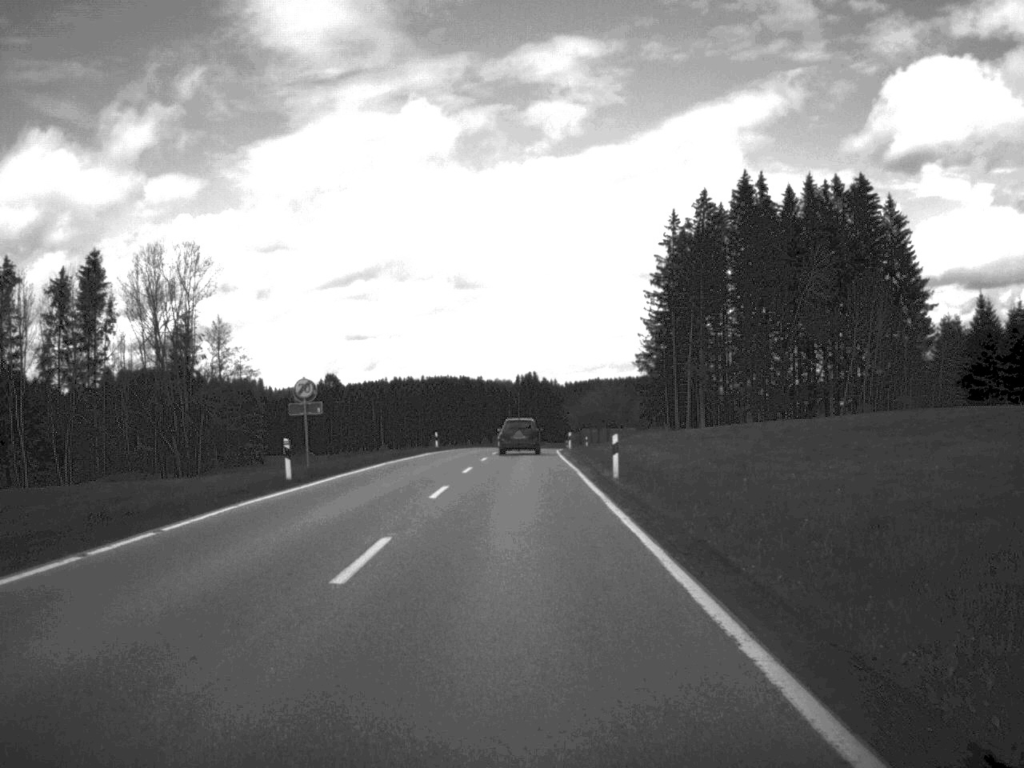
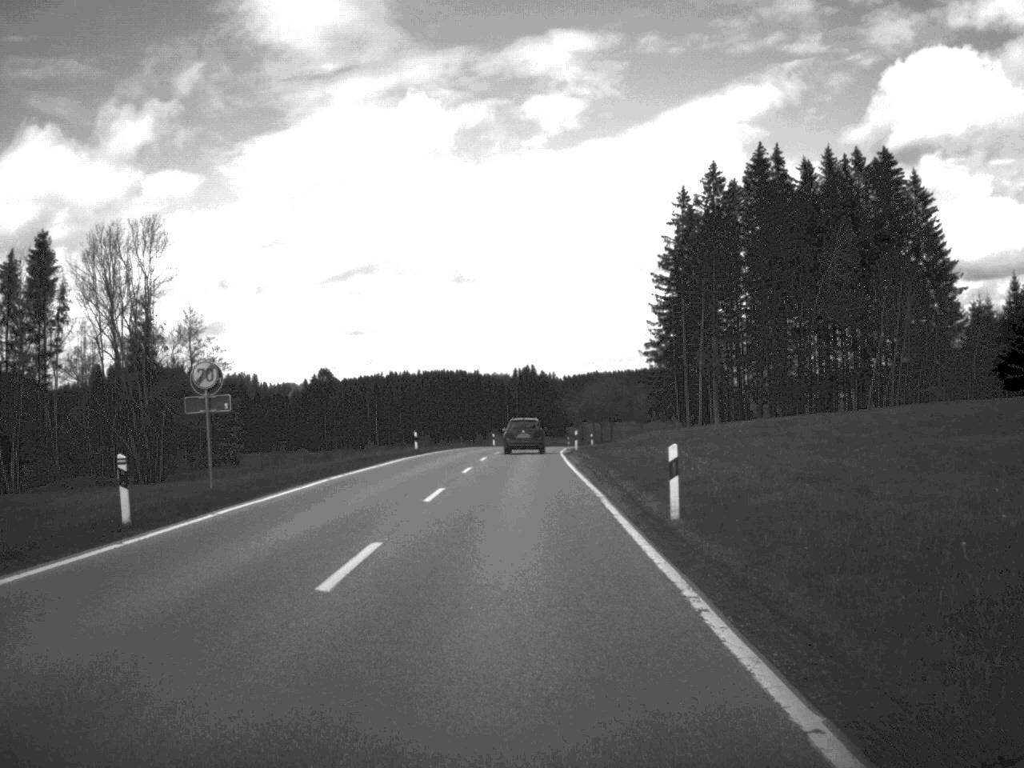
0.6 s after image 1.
(0.0, +12.2) m; 0°
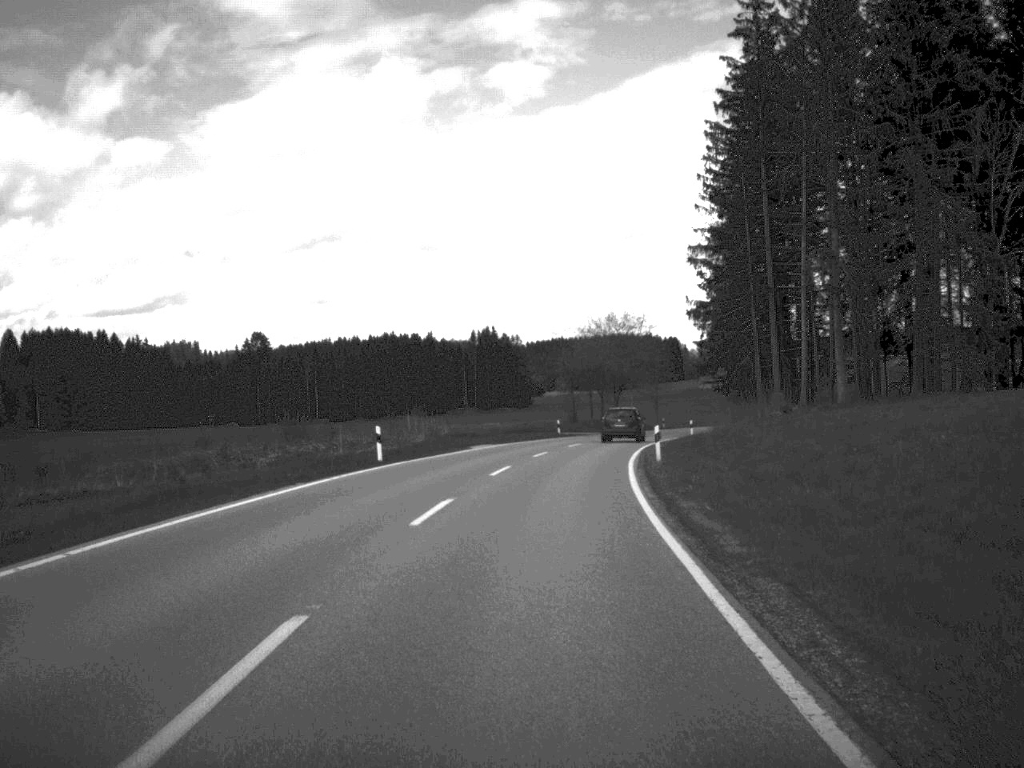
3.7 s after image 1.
(+0.2, +64.6) m; +2°
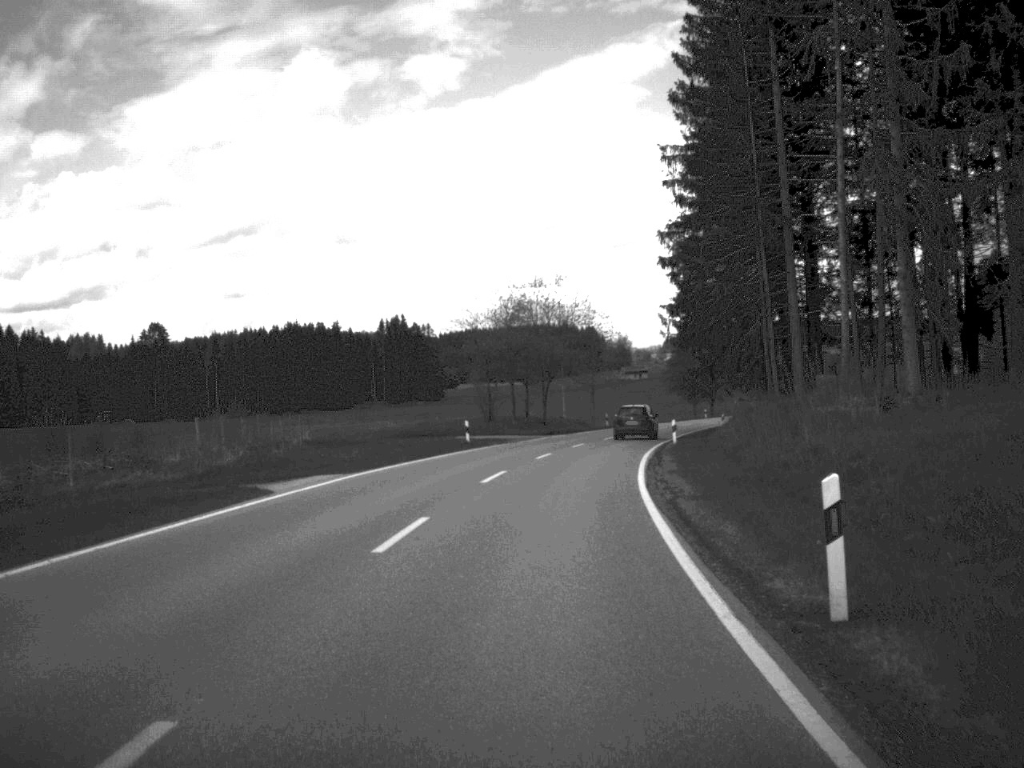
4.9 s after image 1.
(+0.8, +26.5) m; +4°
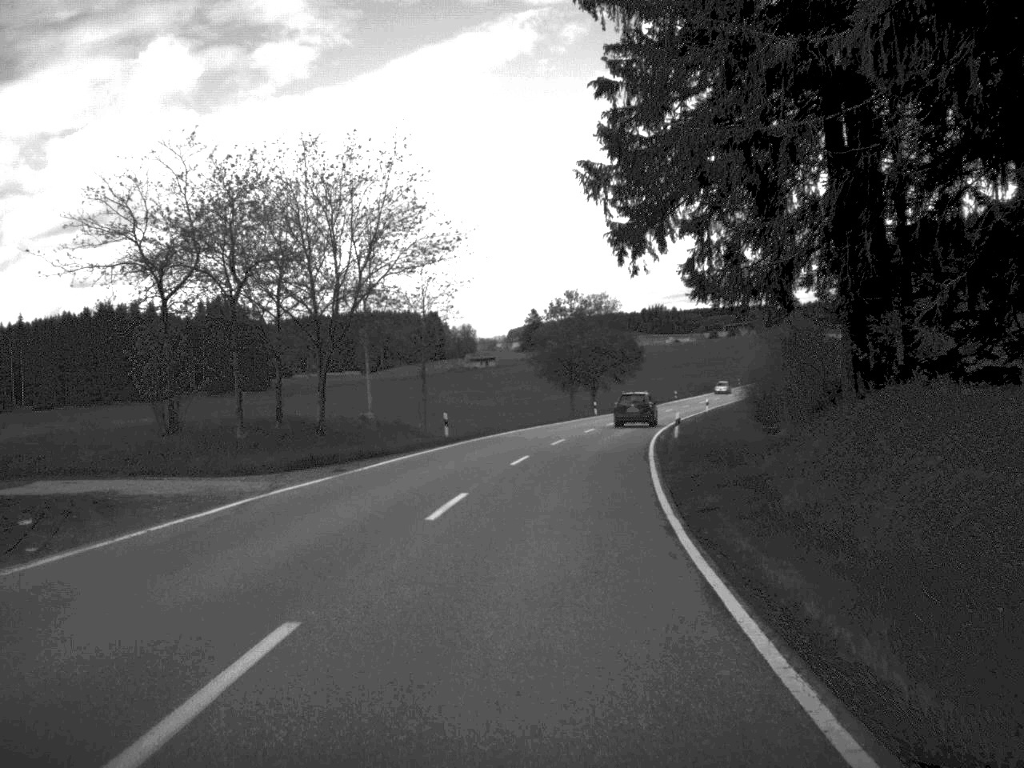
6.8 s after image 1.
(+2.7, +43.2) m; +7°
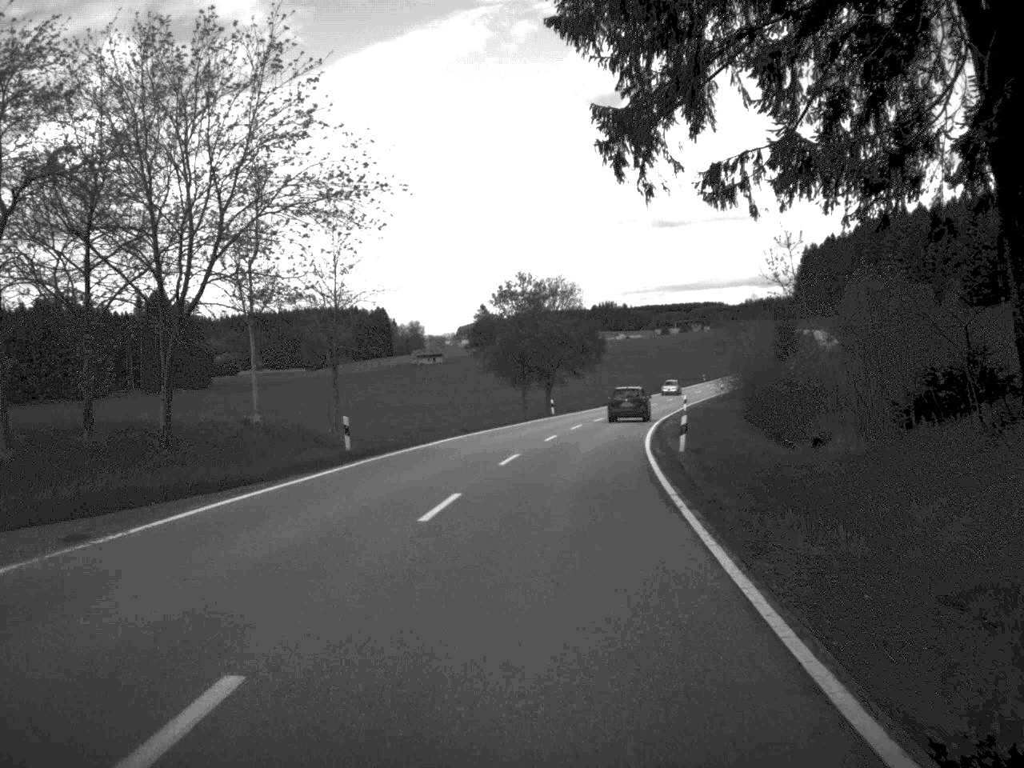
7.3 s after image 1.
(+0.3, +13.7) m; +2°
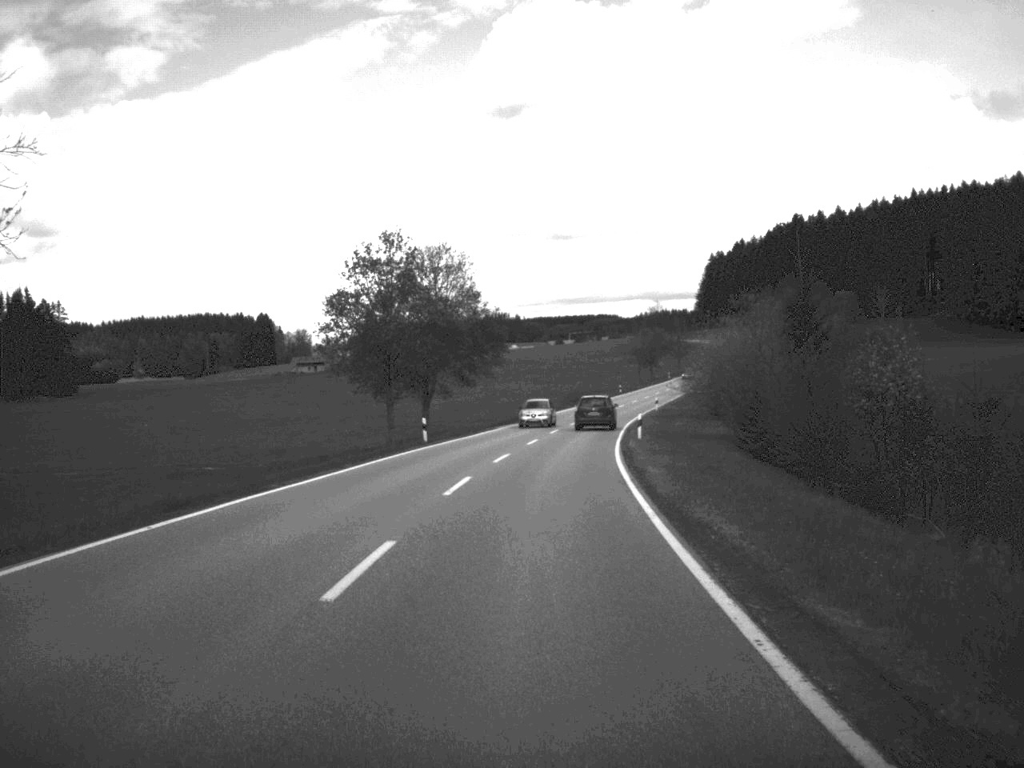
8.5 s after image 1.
(+1.2, +28.4) m; +5°
